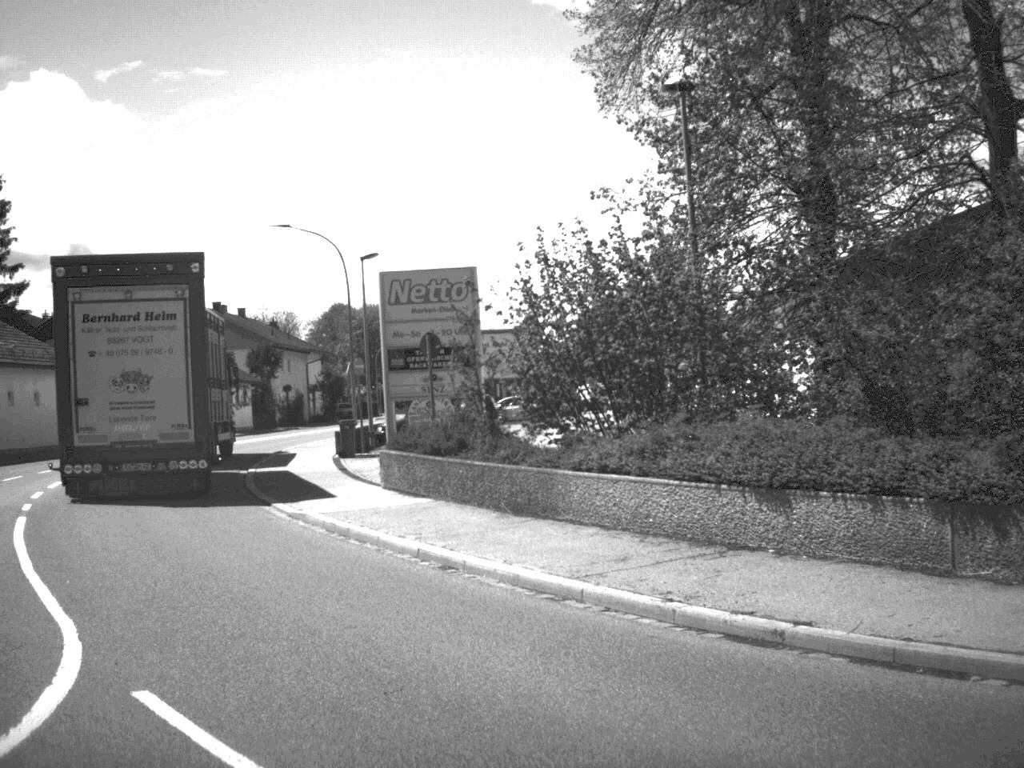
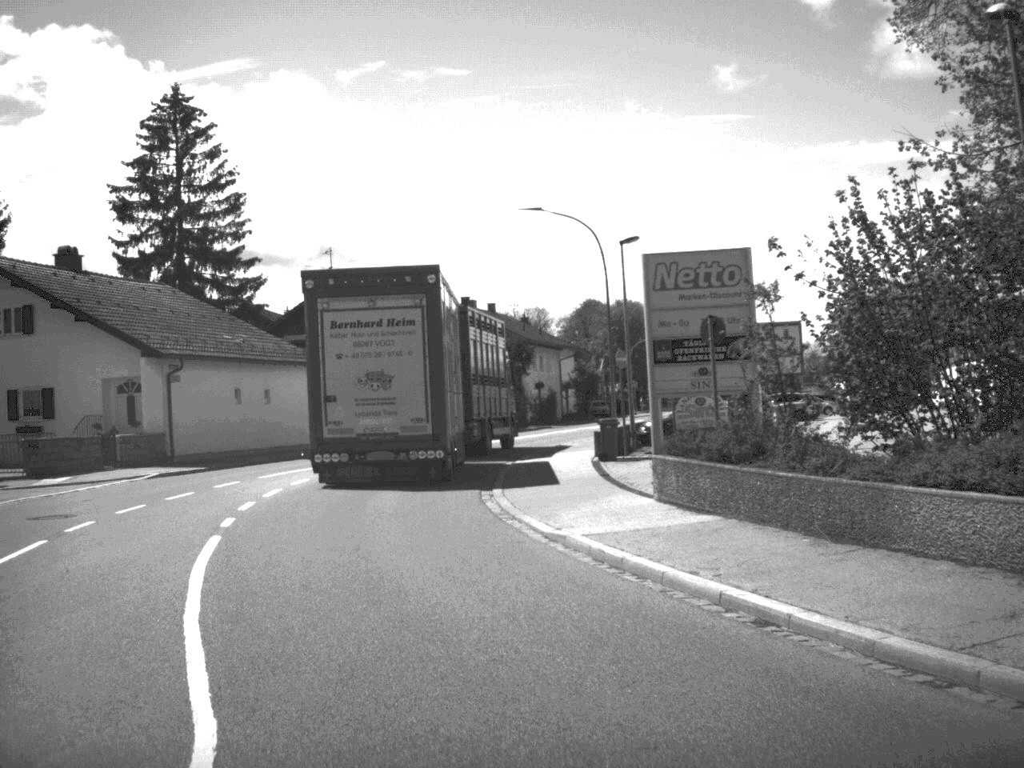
(-0.3, +3.3) m; -11°
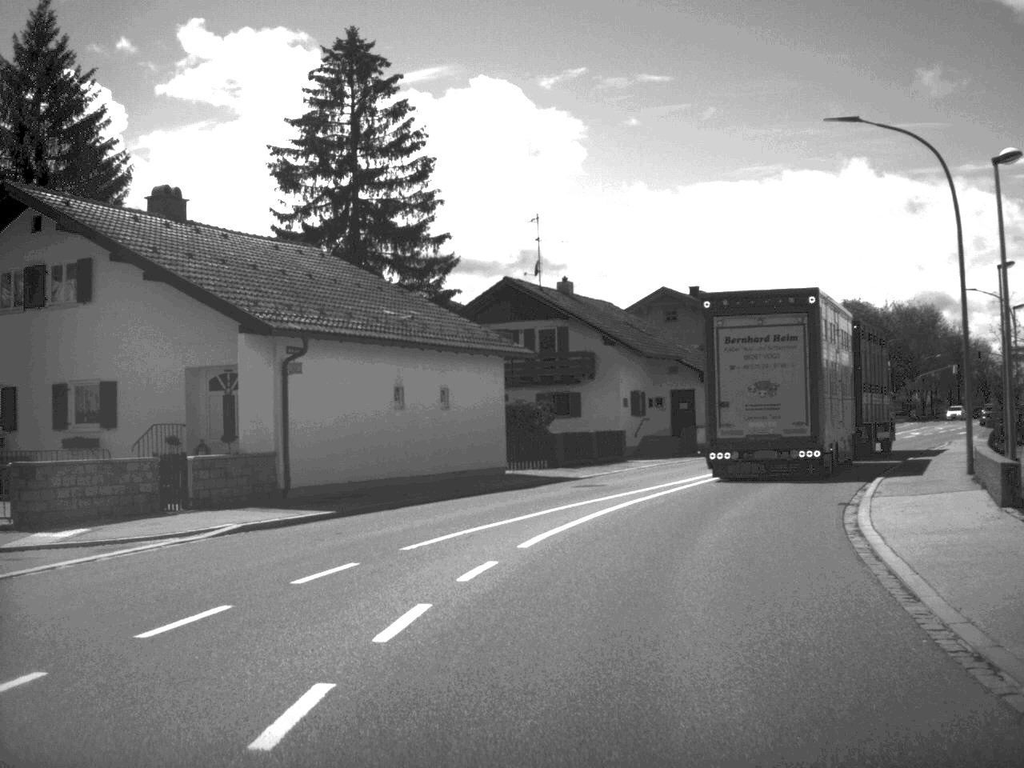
(-1.8, +13.2) m; -8°
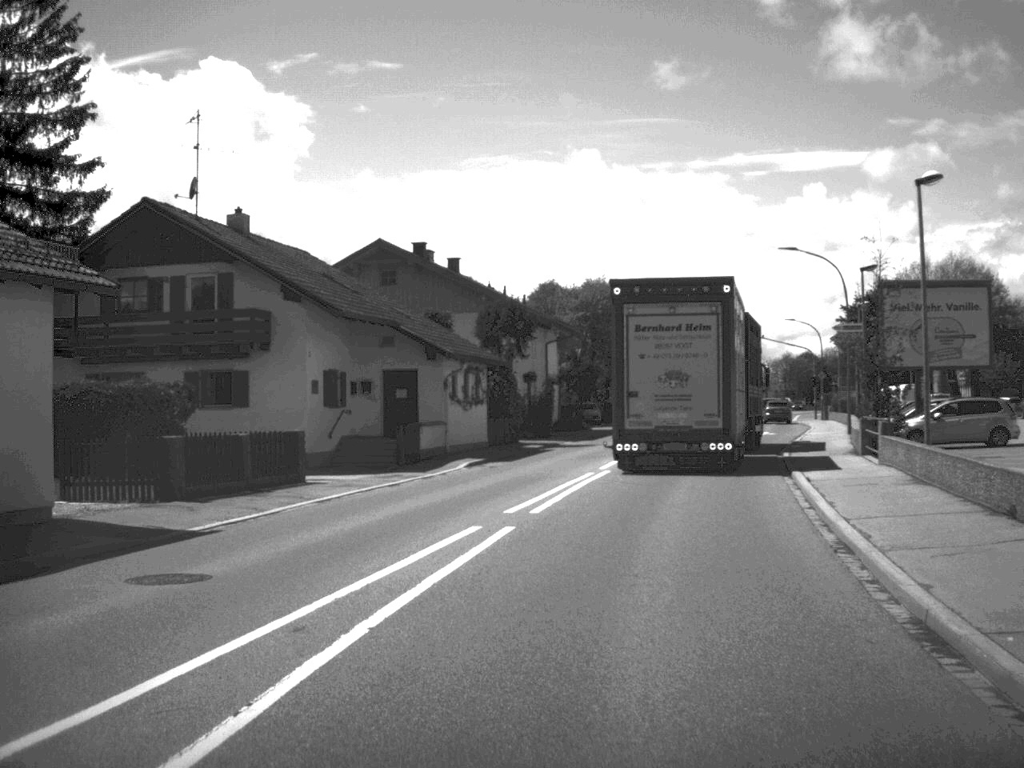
(+1.7, +15.8) m; +12°
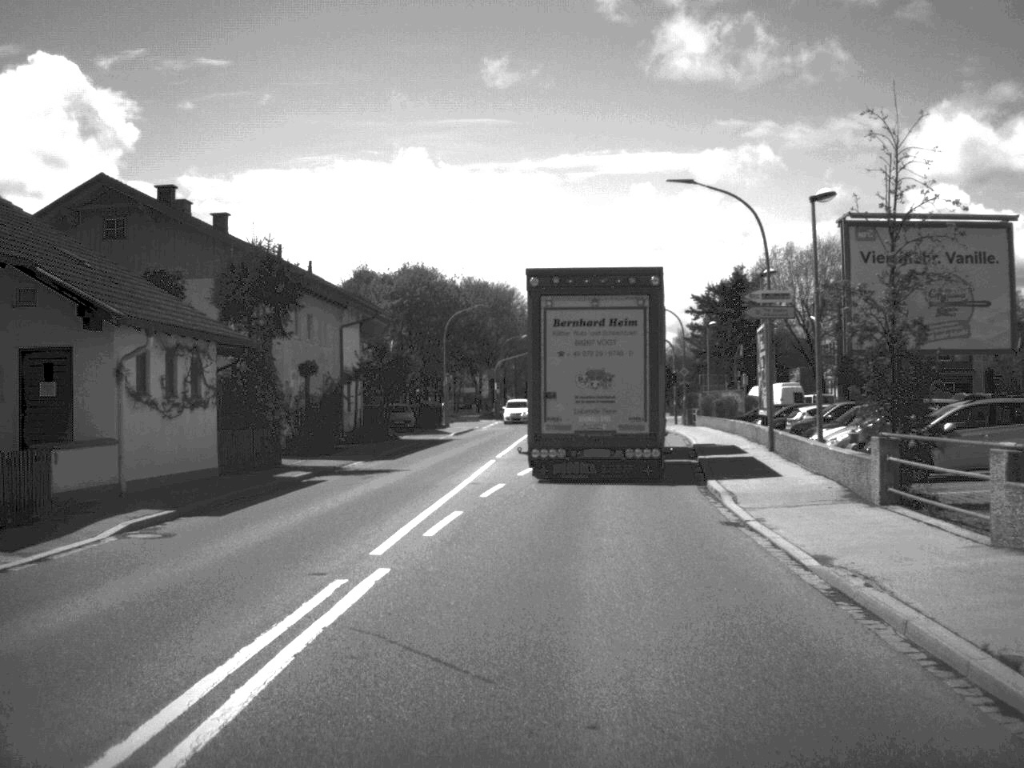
(+1.2, +15.6) m; +8°
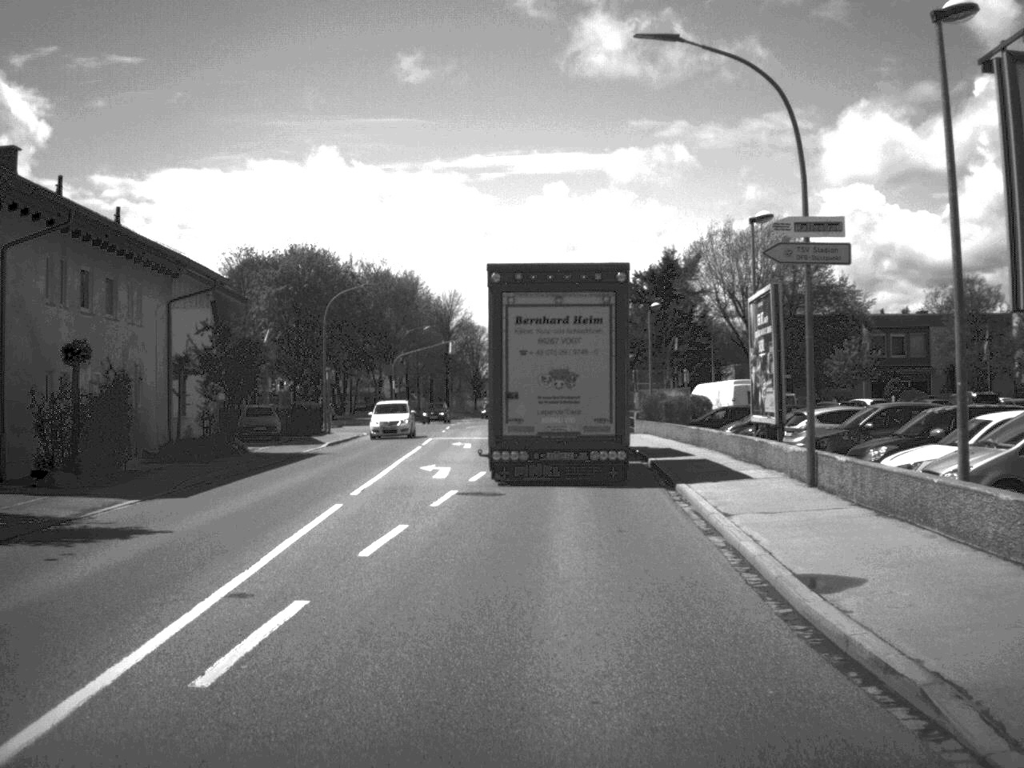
(+0.5, +13.6) m; +4°
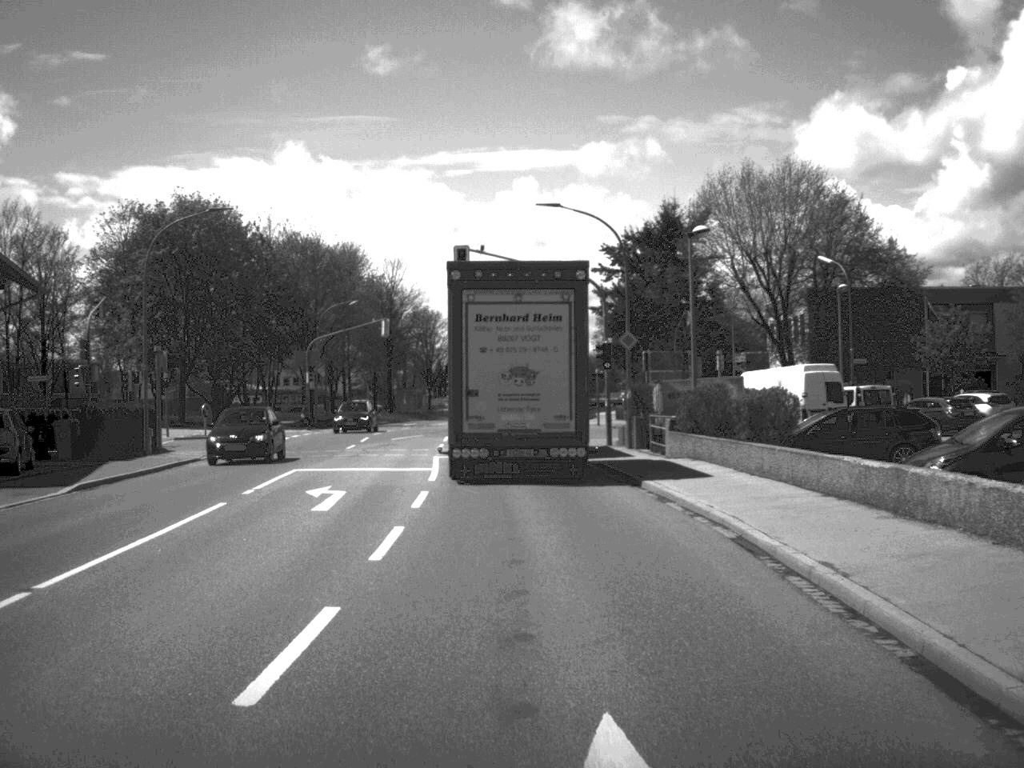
(+0.4, +23.9) m; +1°
